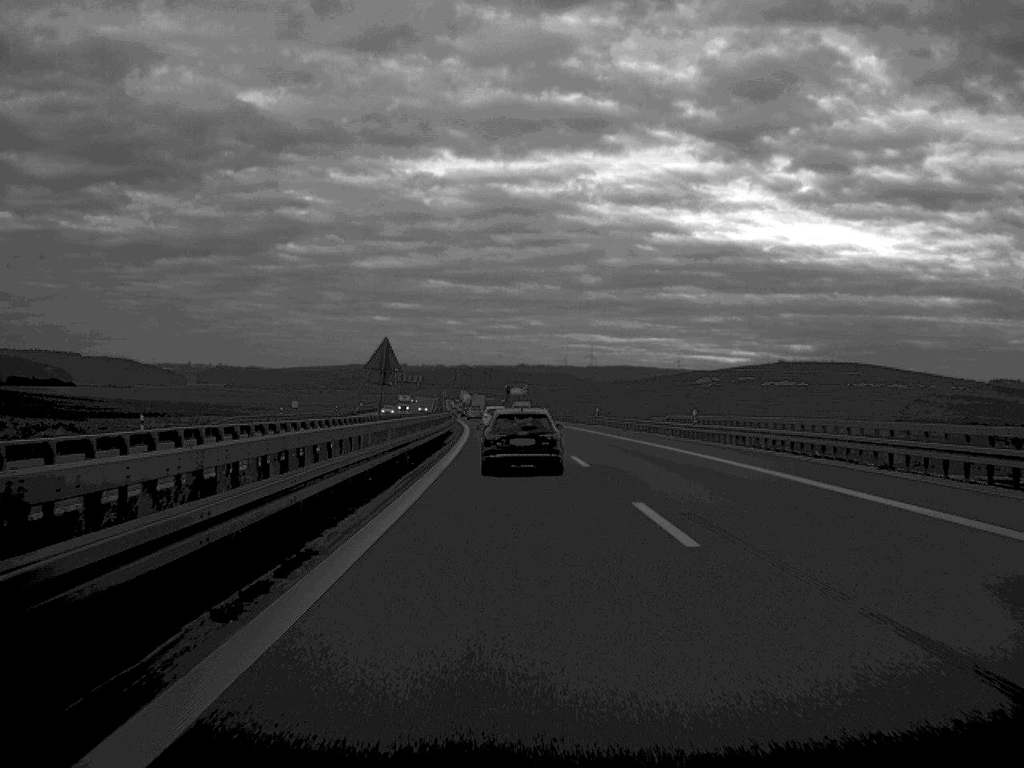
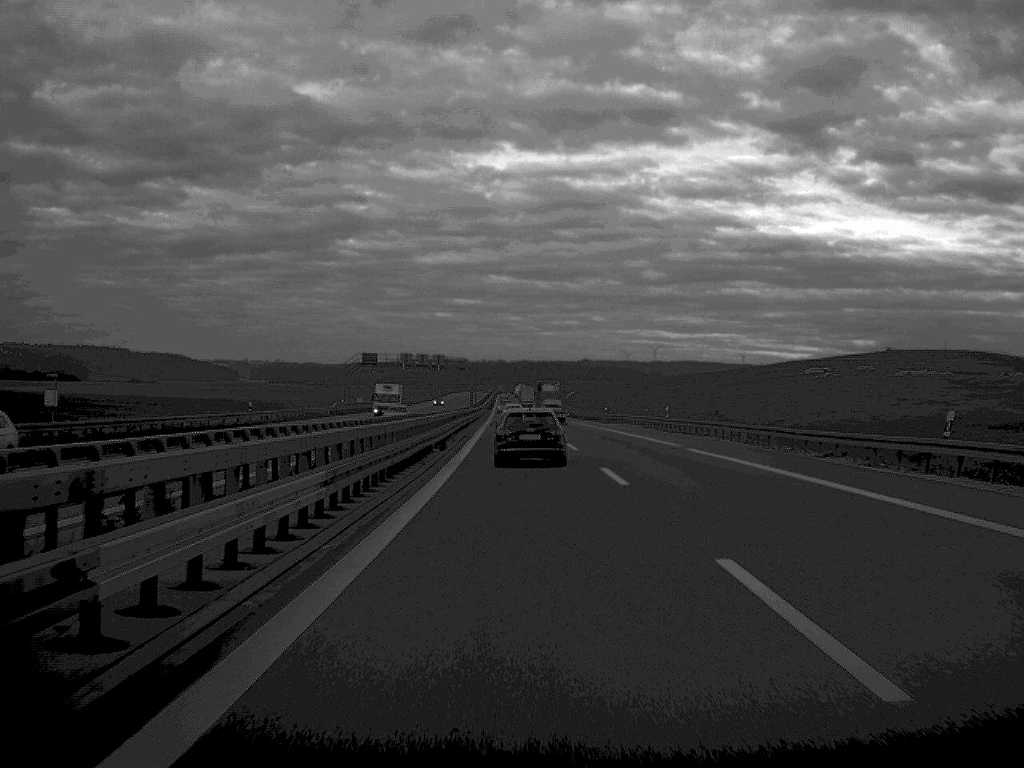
(-1.8, +78.5) m; -3°
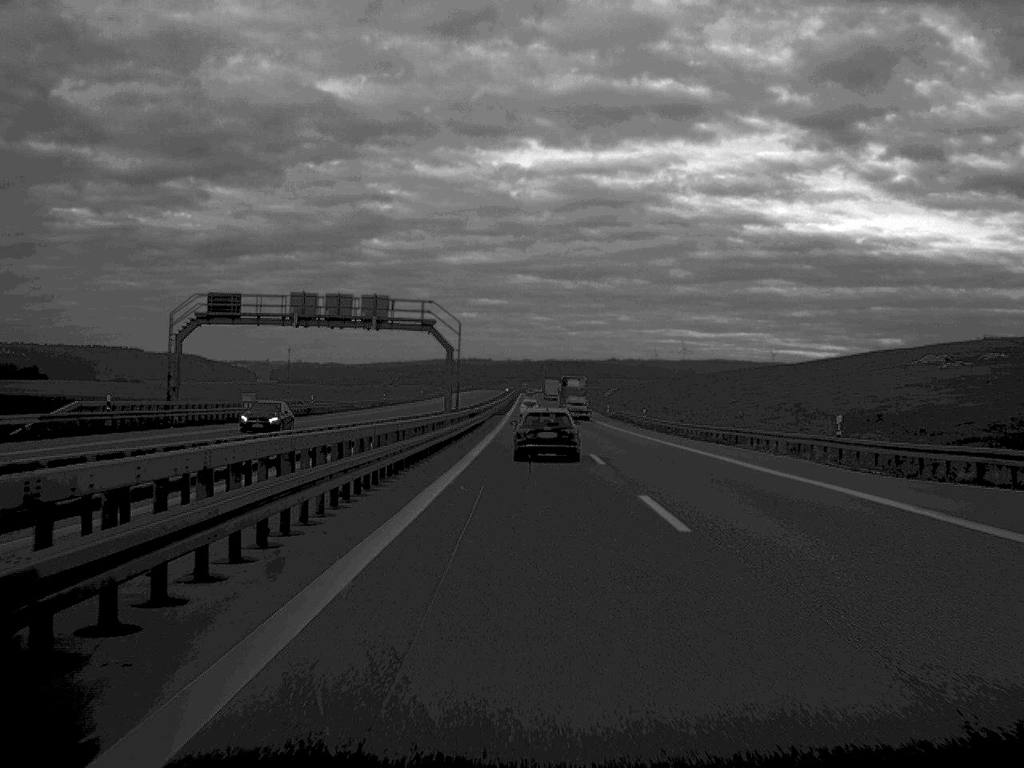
(-0.9, +80.3) m; -1°
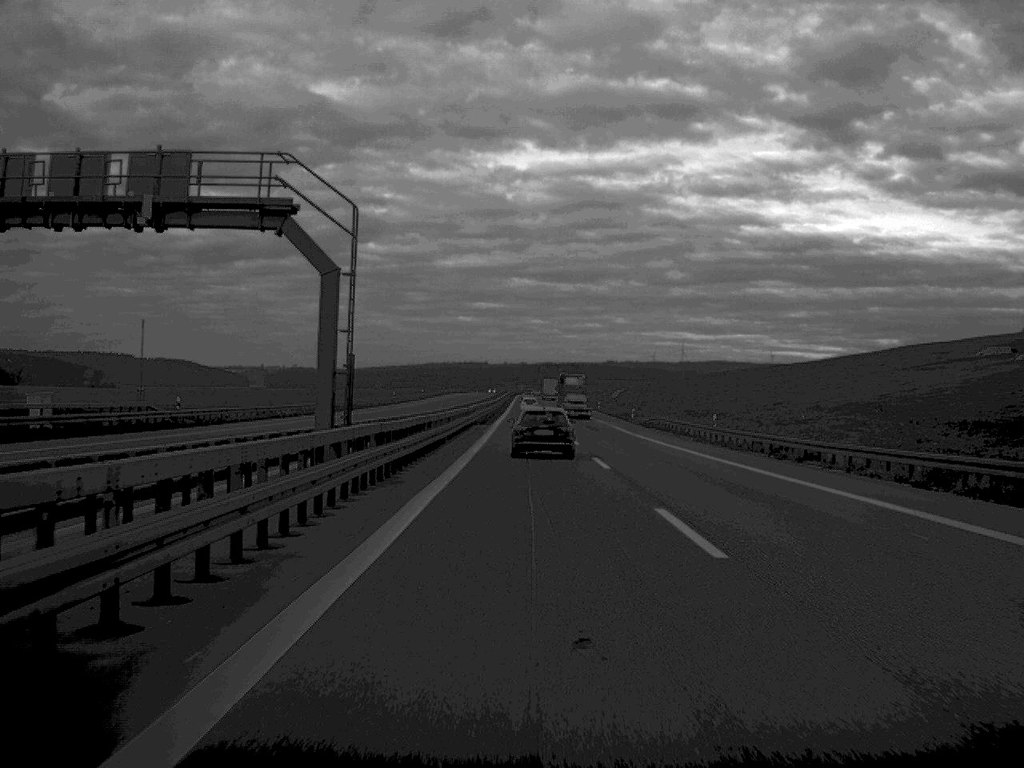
(+0.1, +38.8) m; 0°
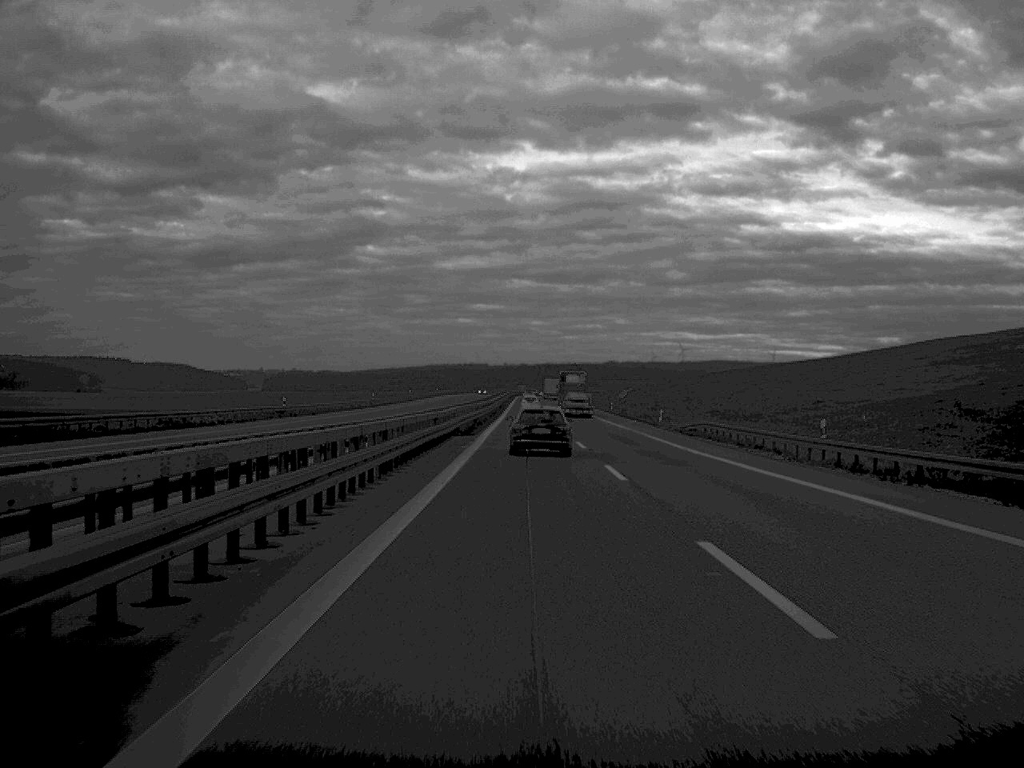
(0.0, +22.4) m; 0°
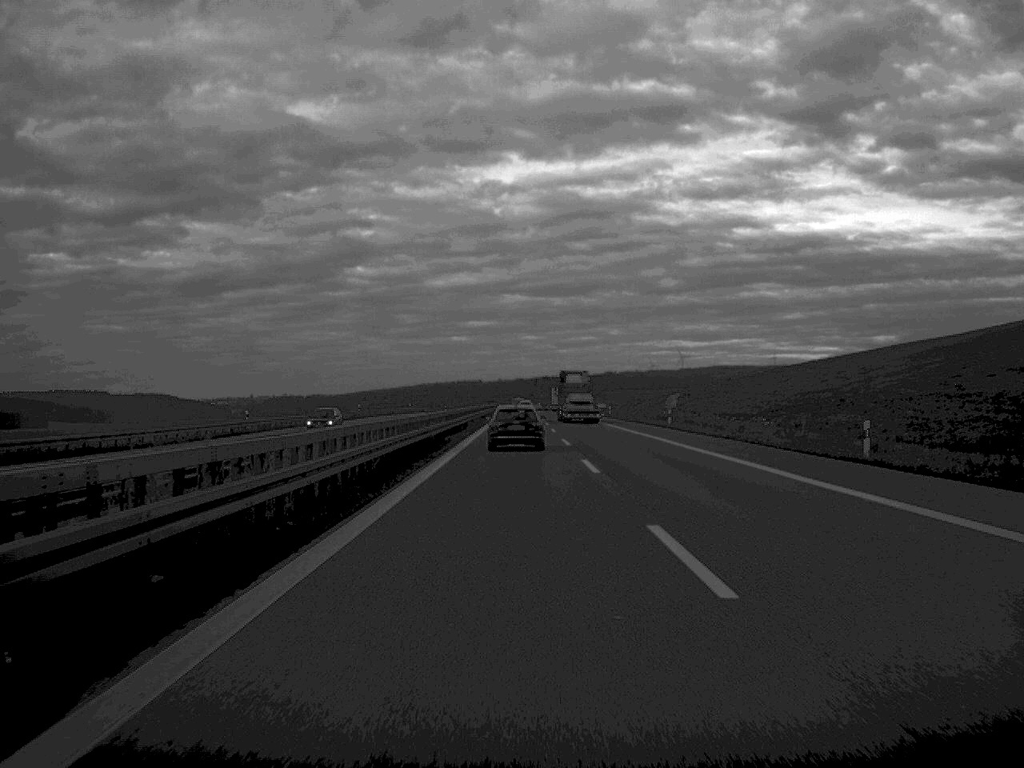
(+0.3, +106.4) m; 0°
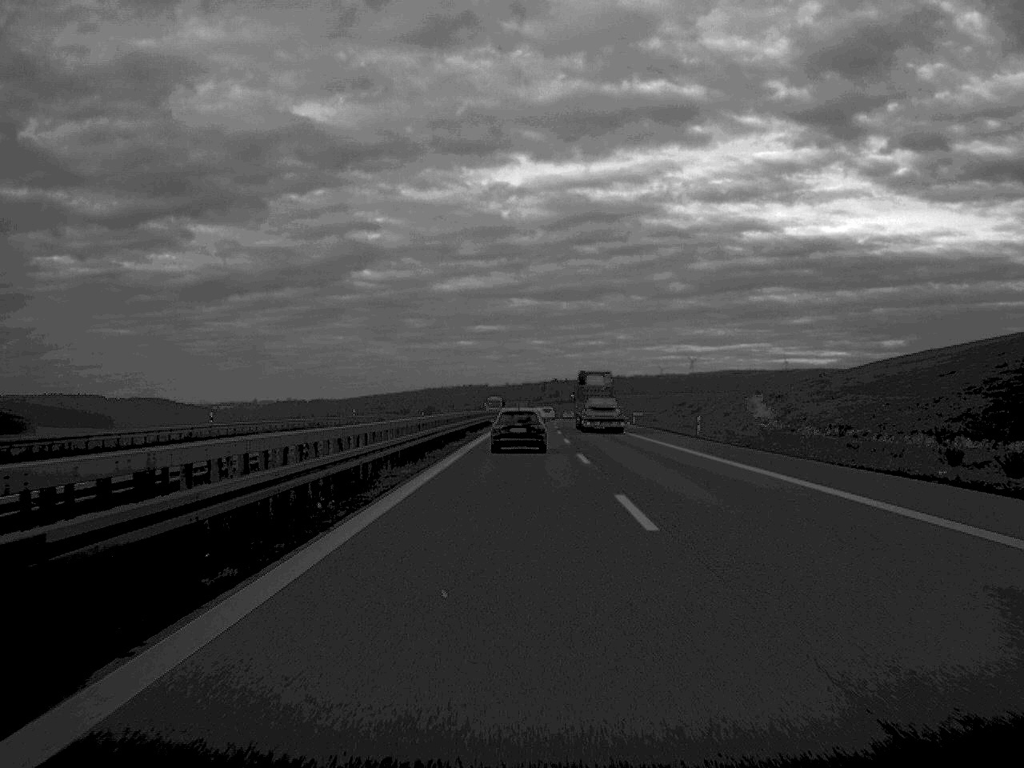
(-0.2, +66.0) m; 0°
